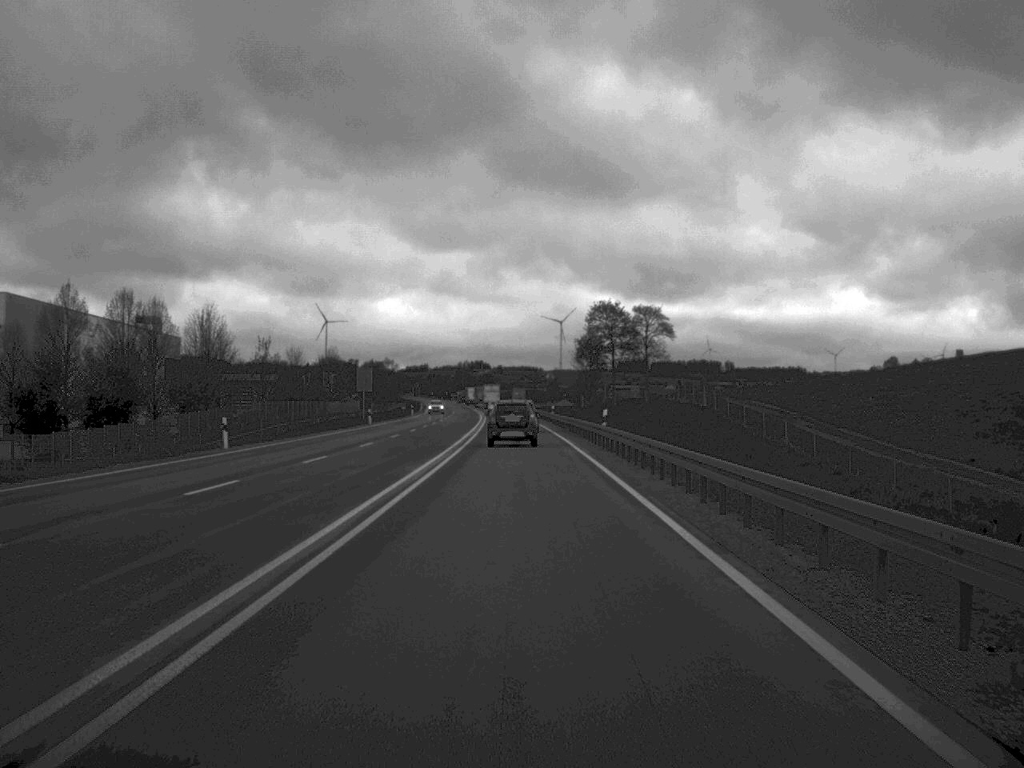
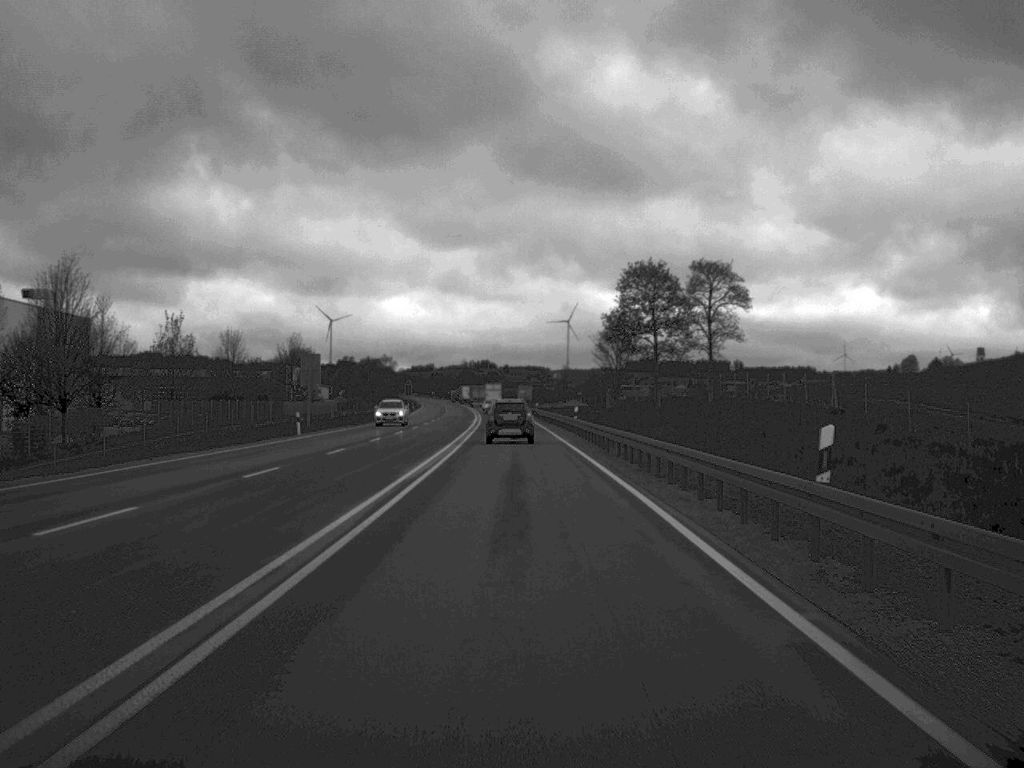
(-0.1, +31.0) m; 0°
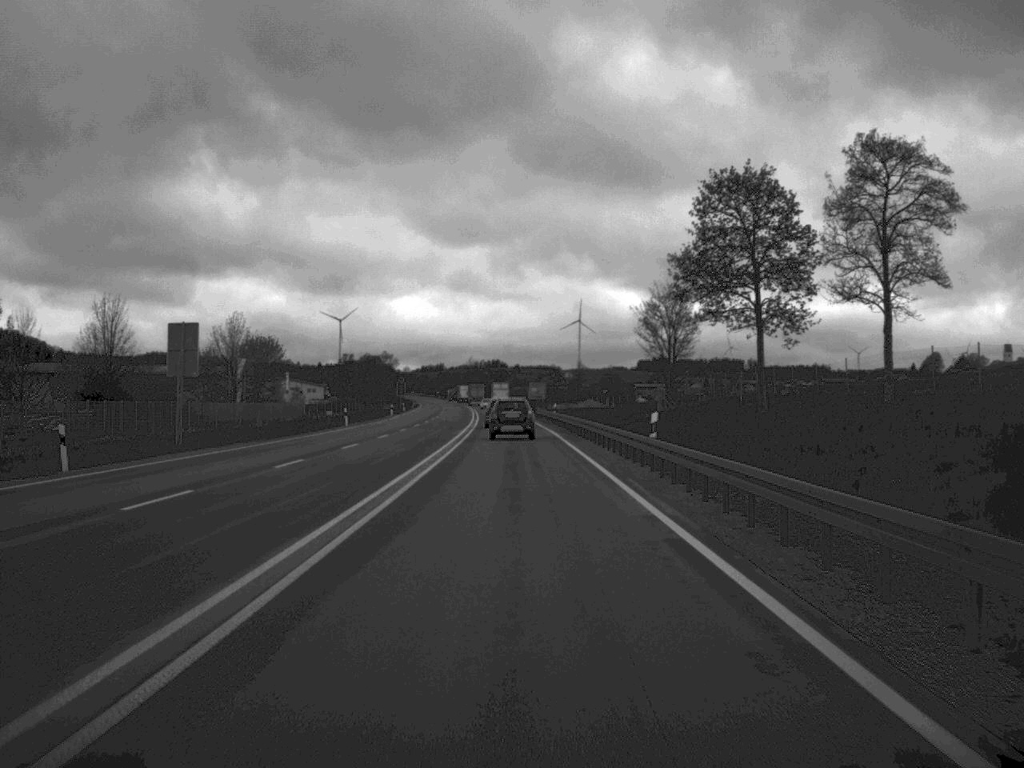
(-0.2, +32.2) m; -1°
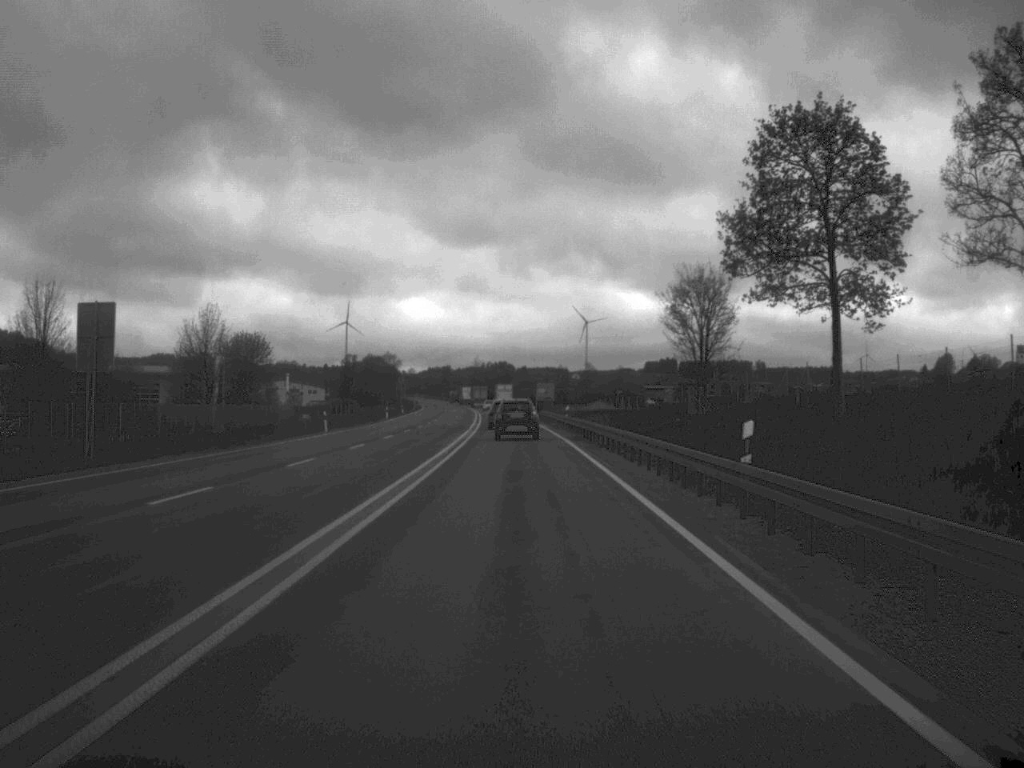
(0.0, +10.8) m; 0°
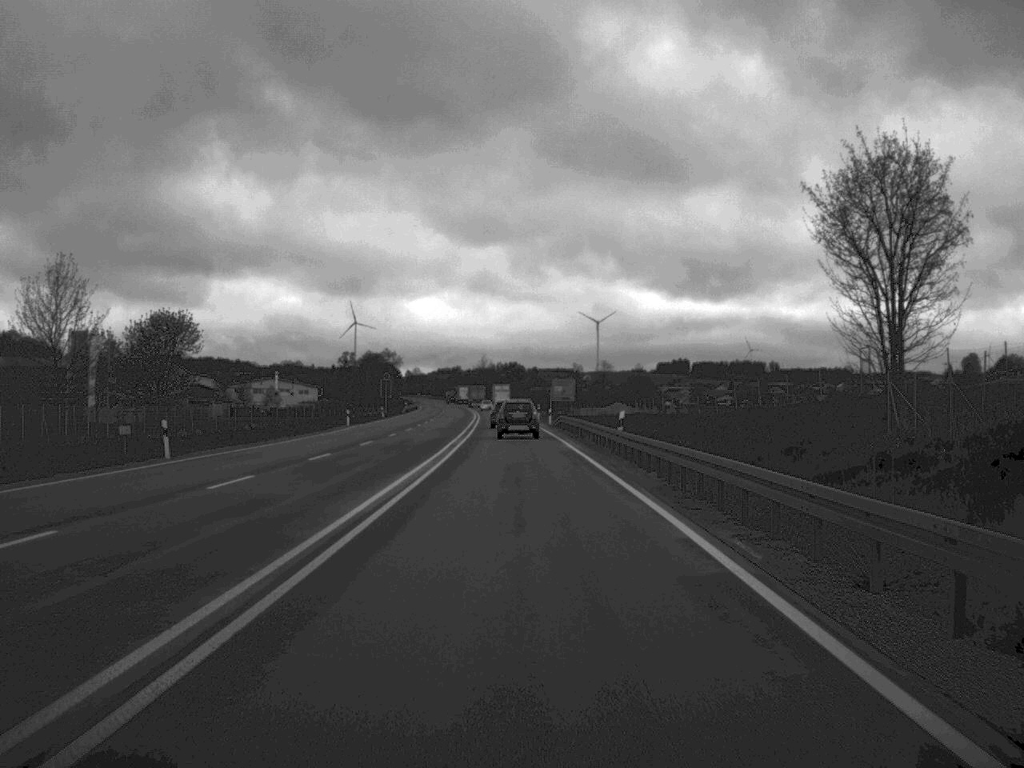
(-0.2, +32.3) m; -1°
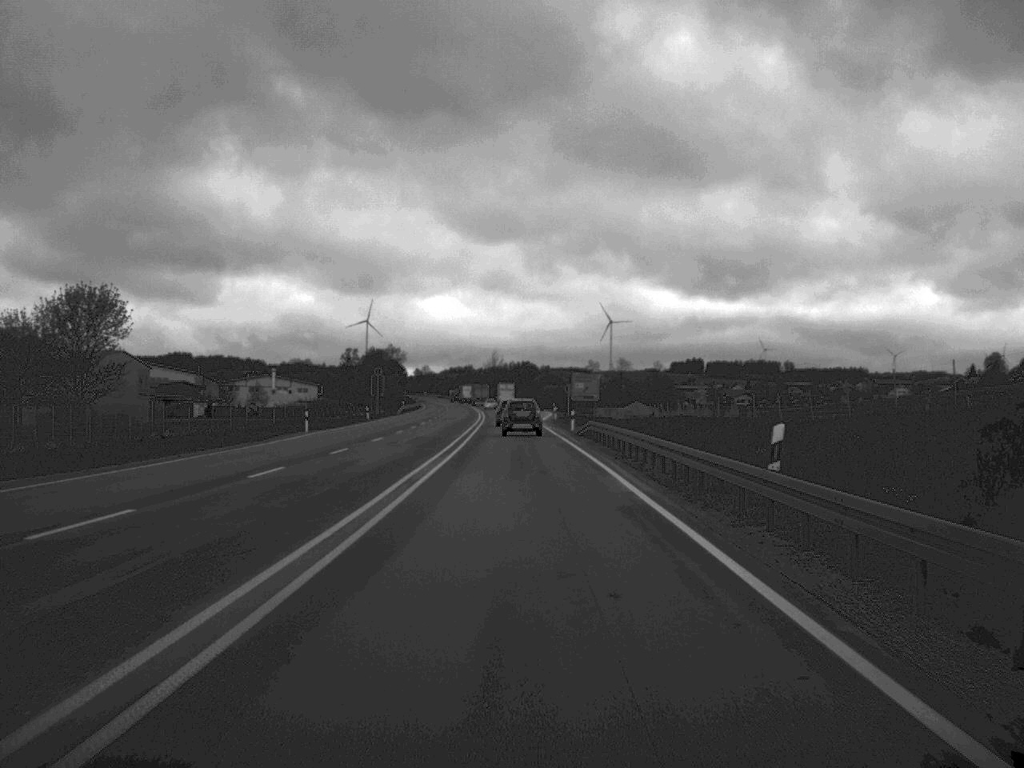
(-0.1, +20.8) m; -1°
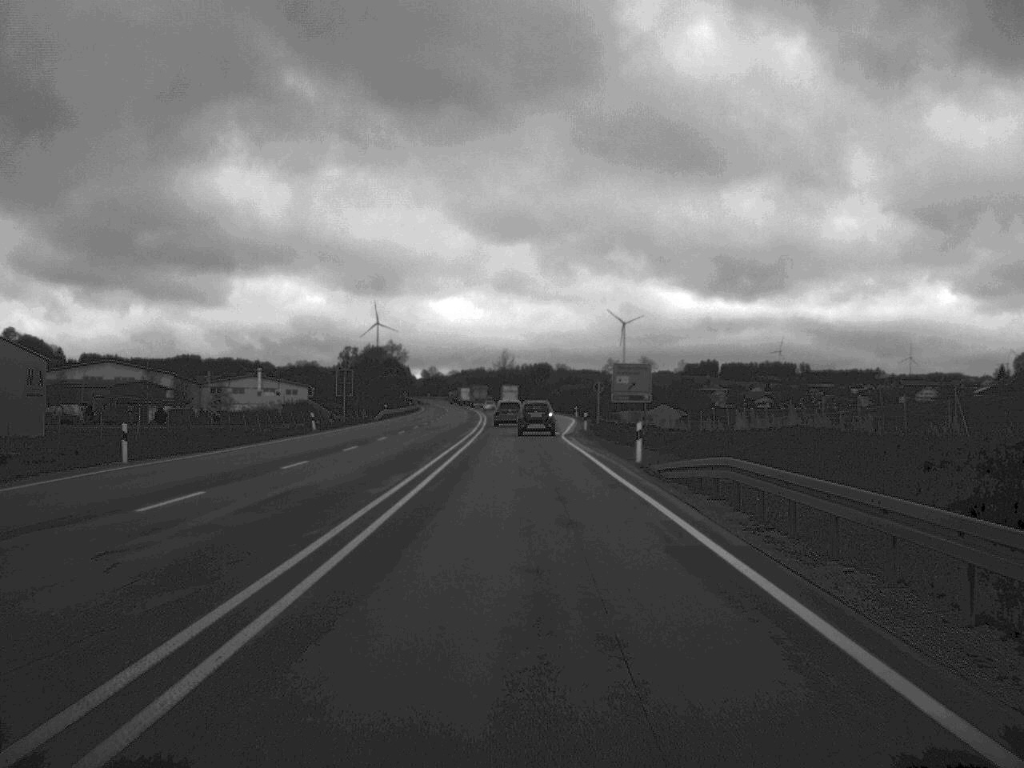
(-0.2, +32.0) m; -1°
